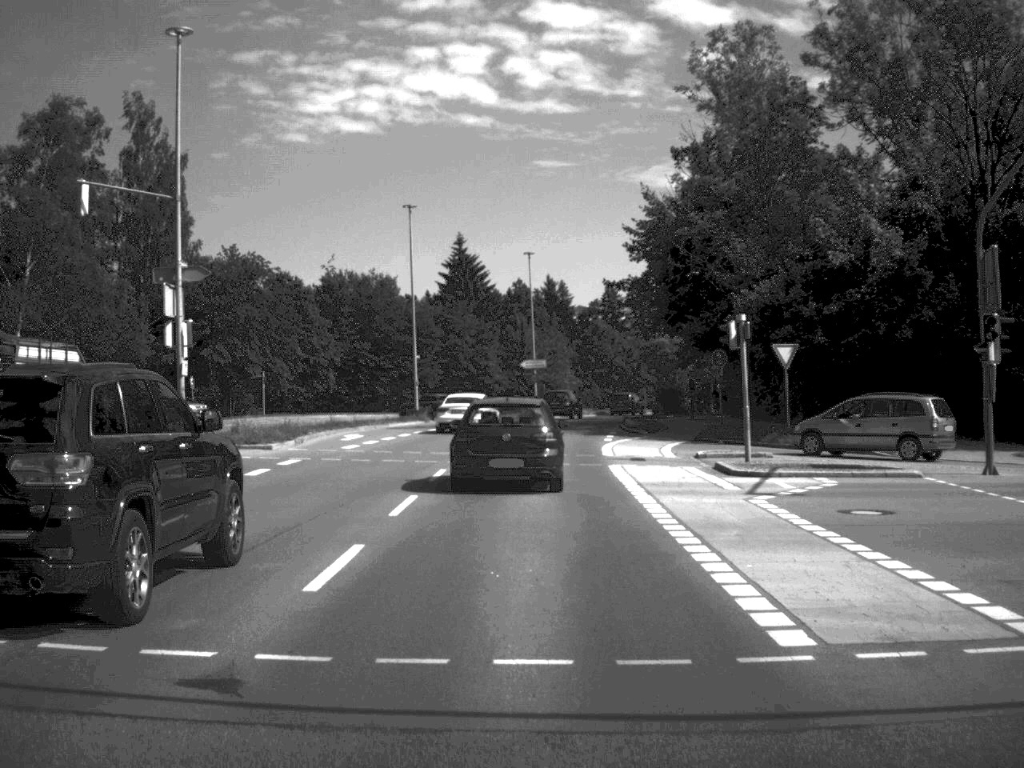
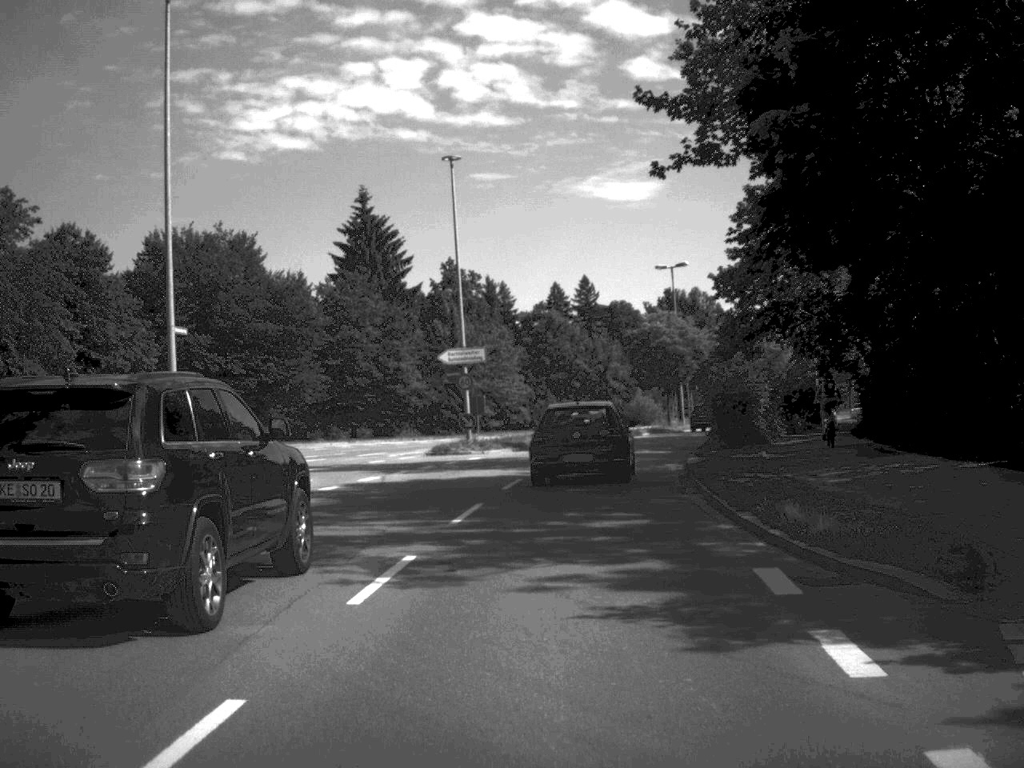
(+0.4, +35.6) m; +2°
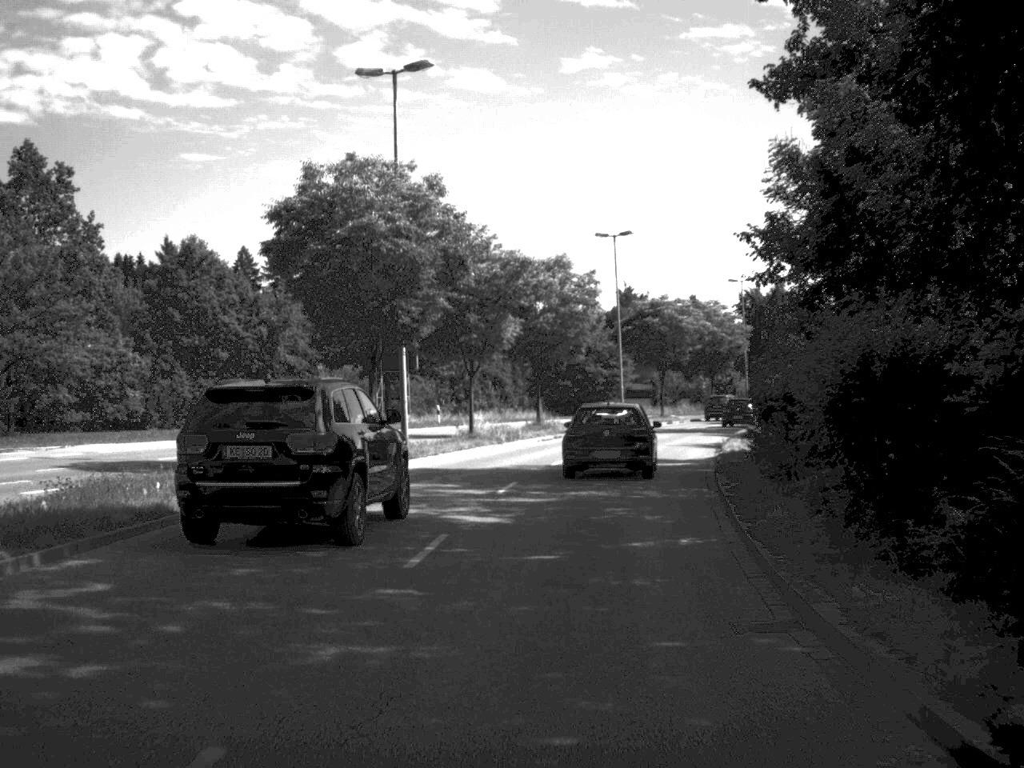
(+4.6, +45.8) m; +13°
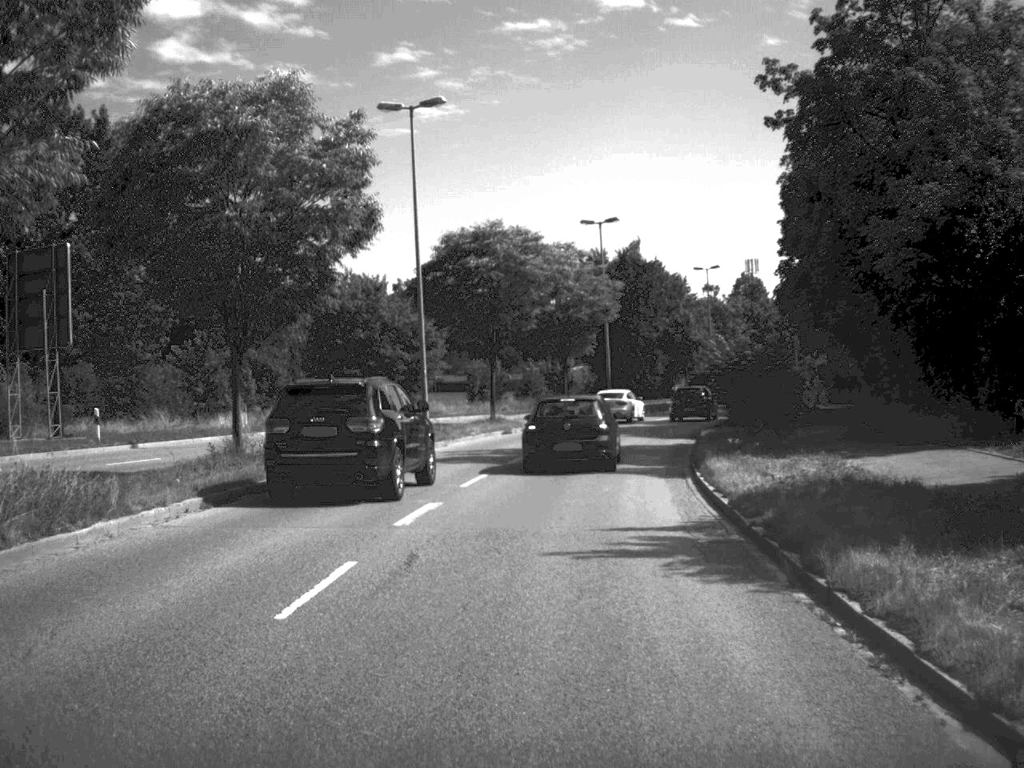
(+2.2, +29.2) m; +8°
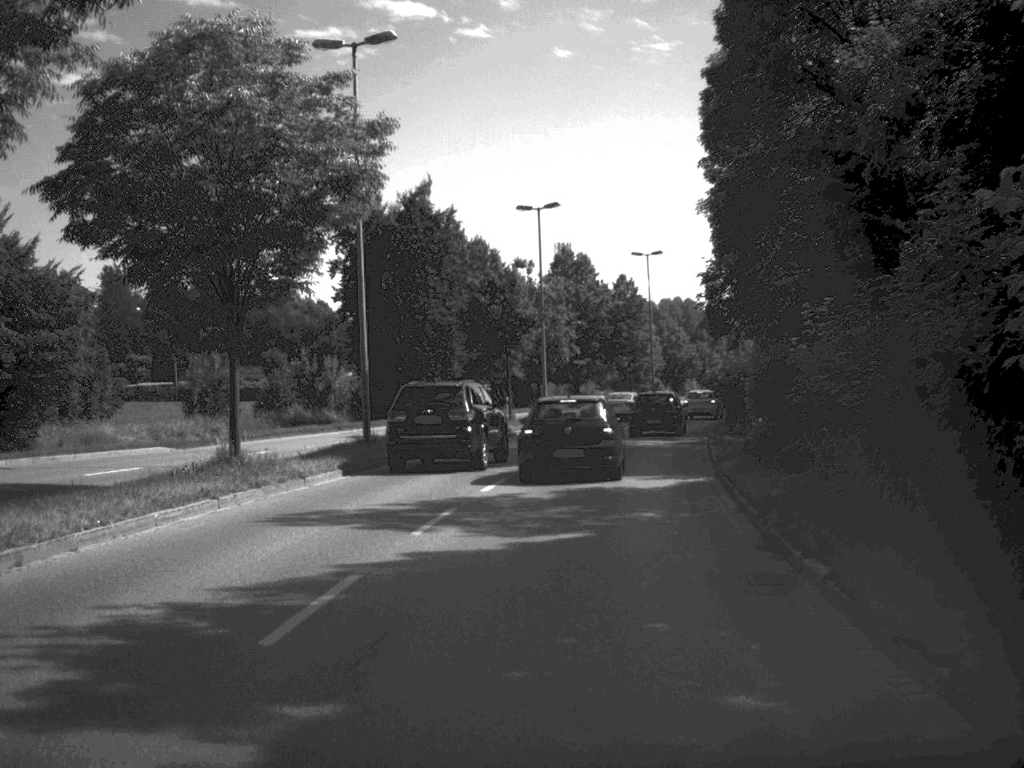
(+2.8, +36.1) m; +10°
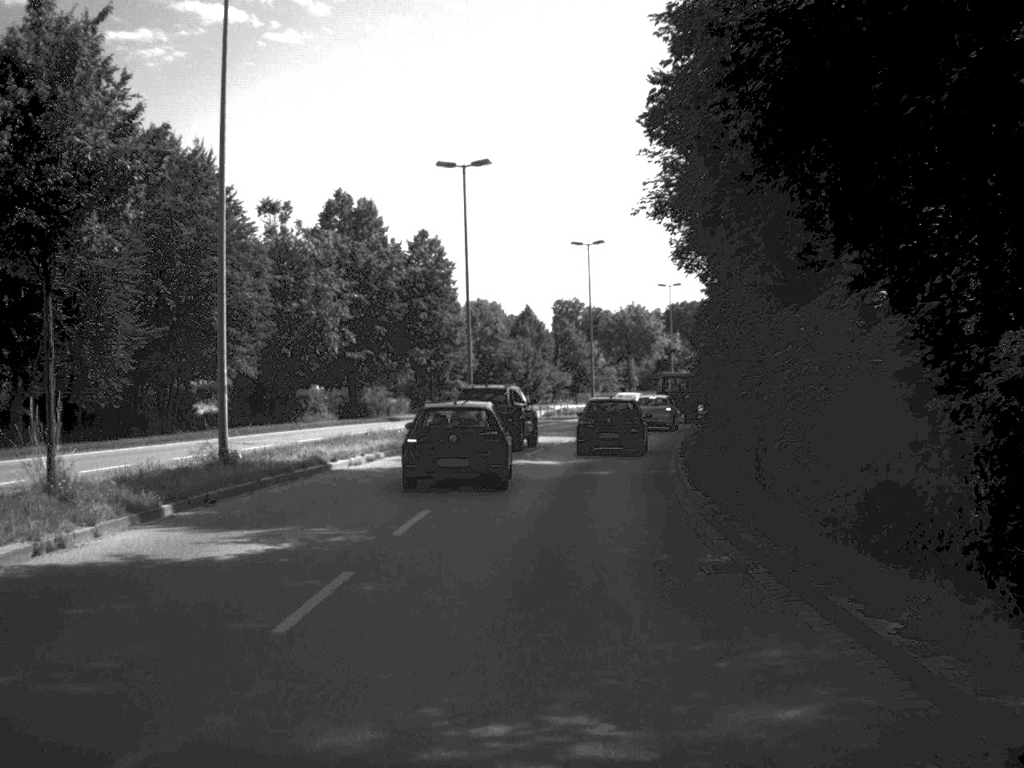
(+2.6, +34.7) m; +9°
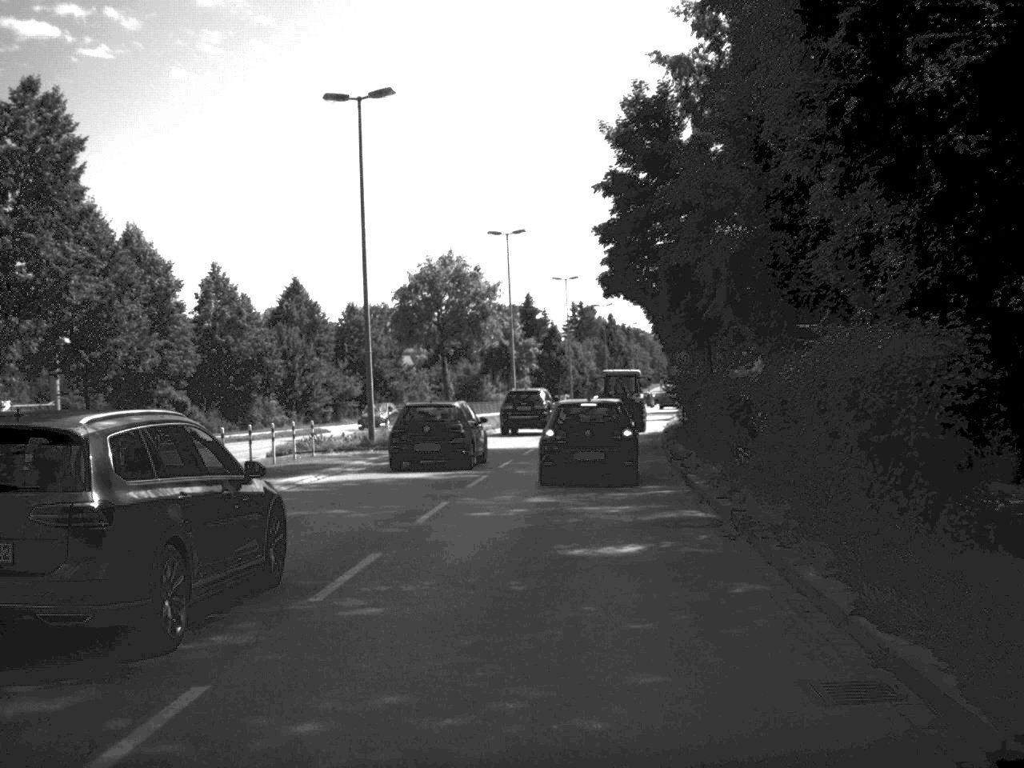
(+2.8, +39.7) m; +8°
